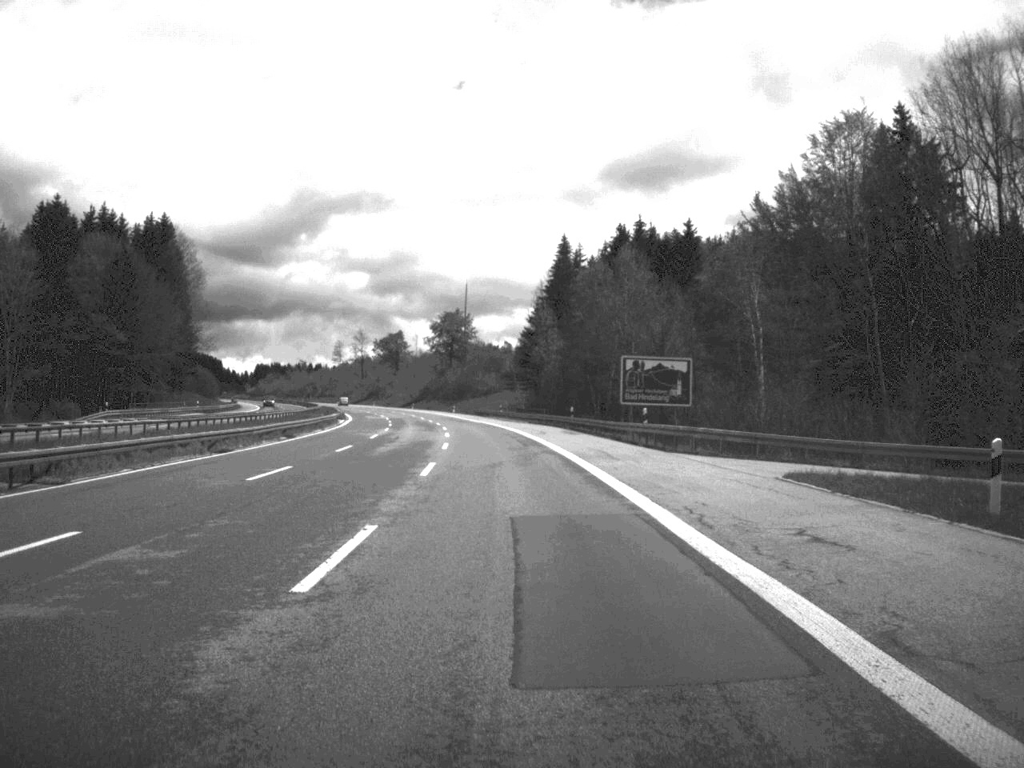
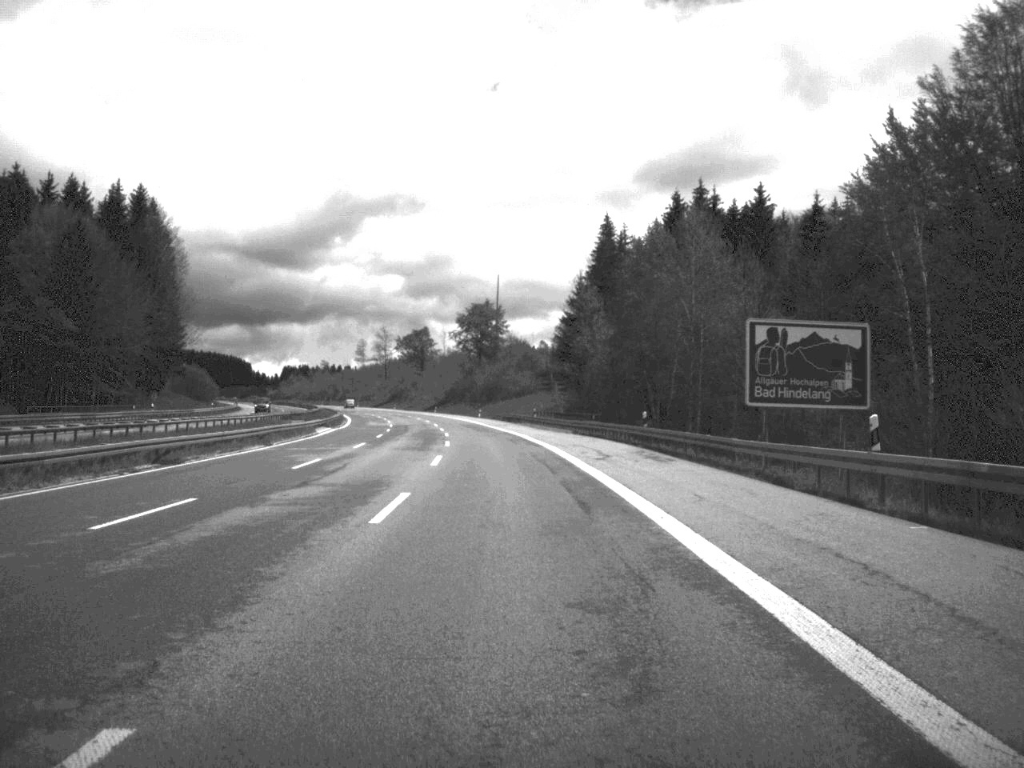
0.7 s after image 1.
(-0.4, +28.2) m; -2°
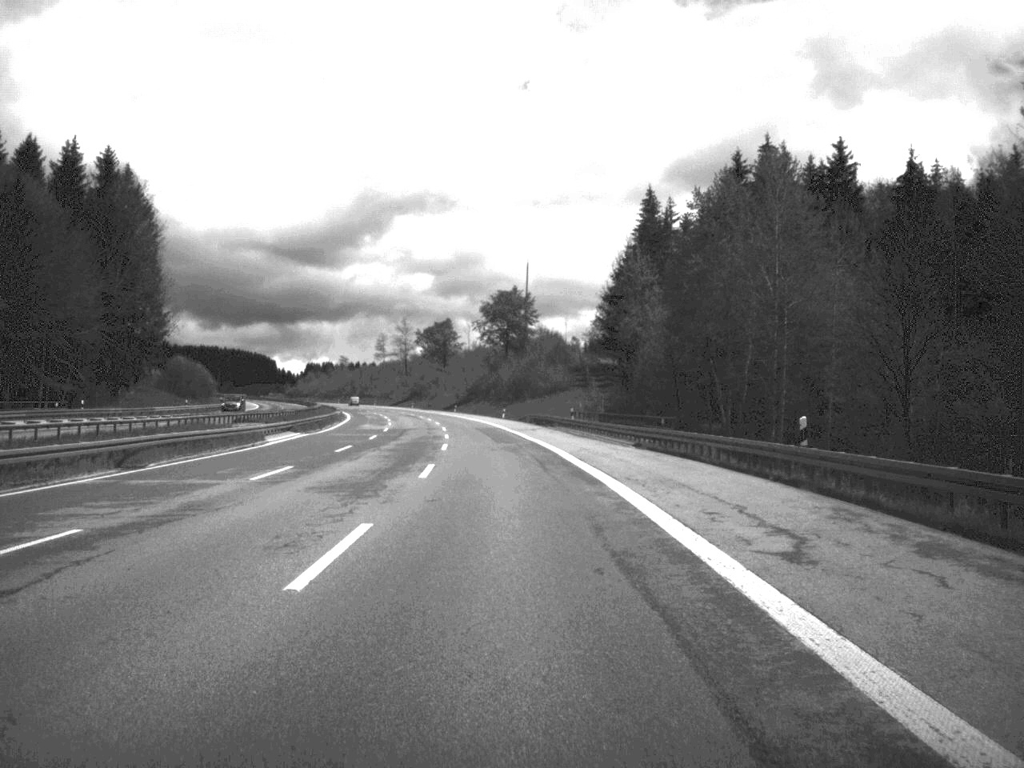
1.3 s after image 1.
(-0.3, +23.8) m; -1°
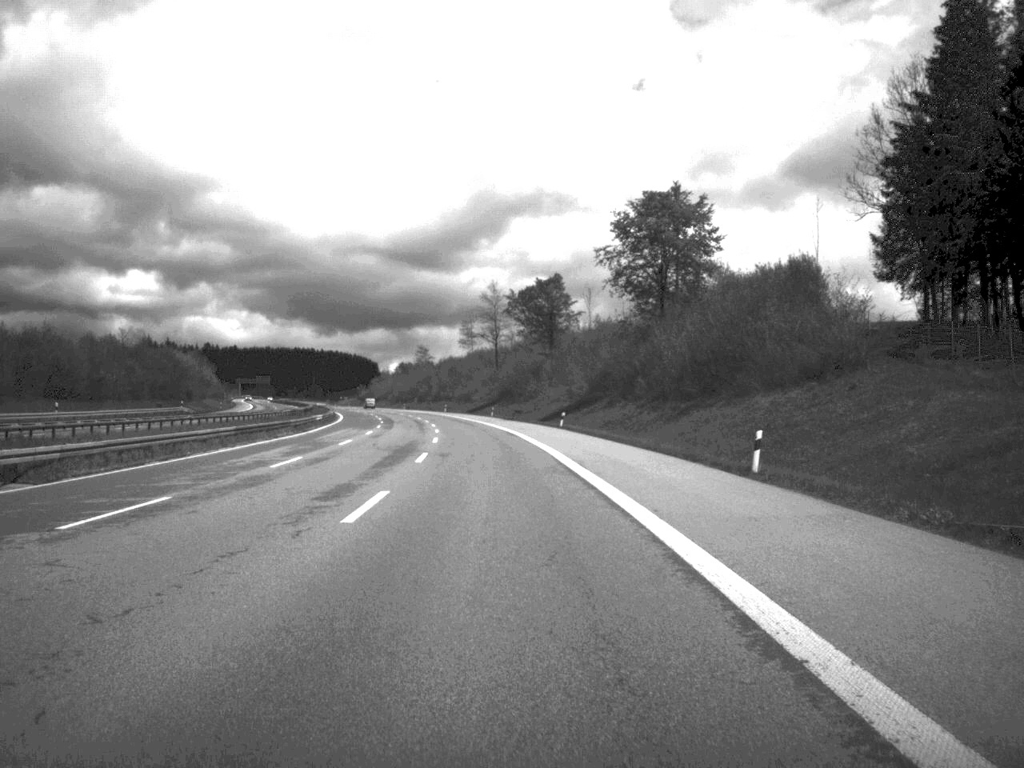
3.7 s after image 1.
(-4.7, +97.6) m; -5°
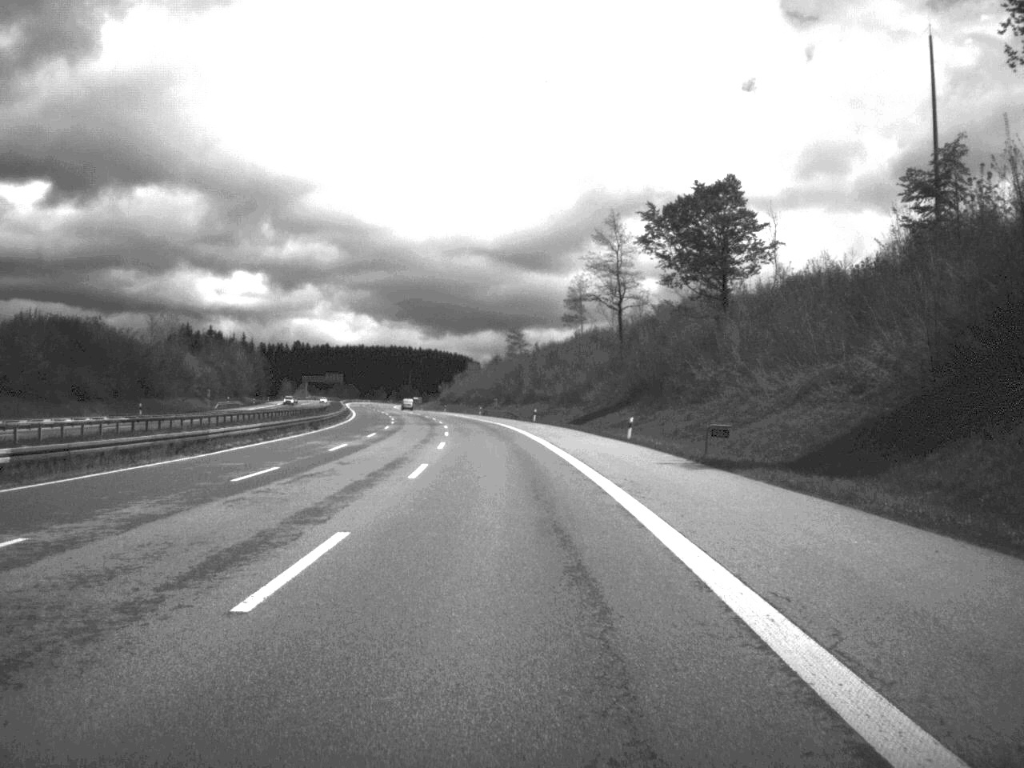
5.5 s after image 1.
(-3.3, +75.9) m; -5°
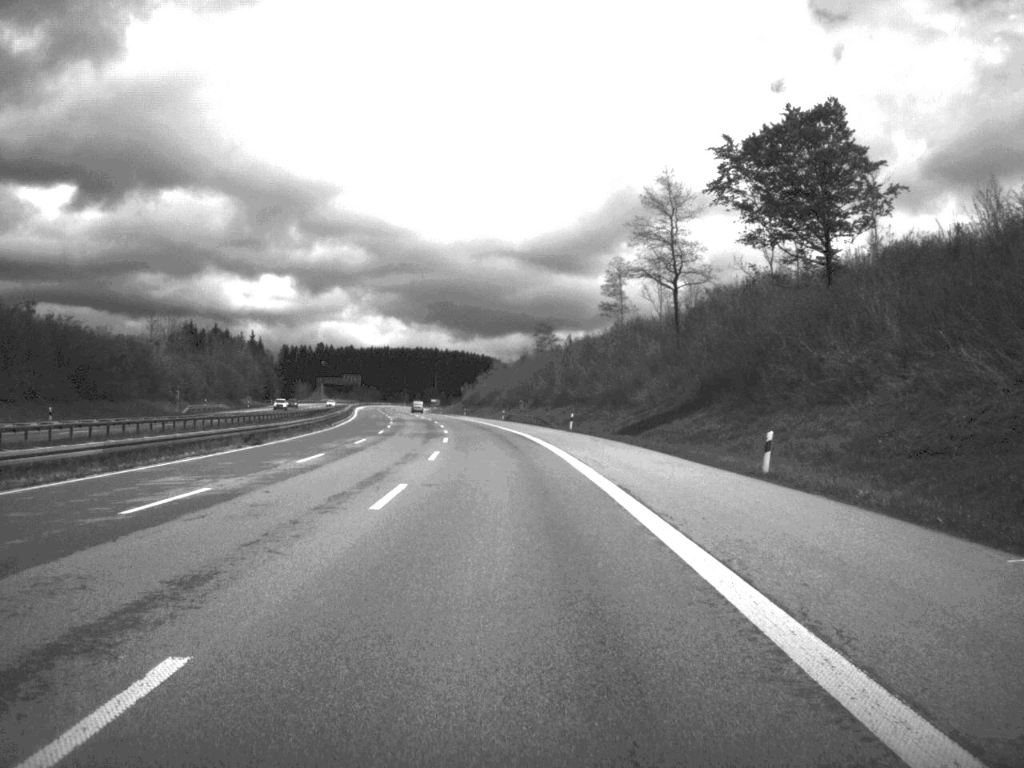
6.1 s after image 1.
(-0.3, +25.1) m; -1°
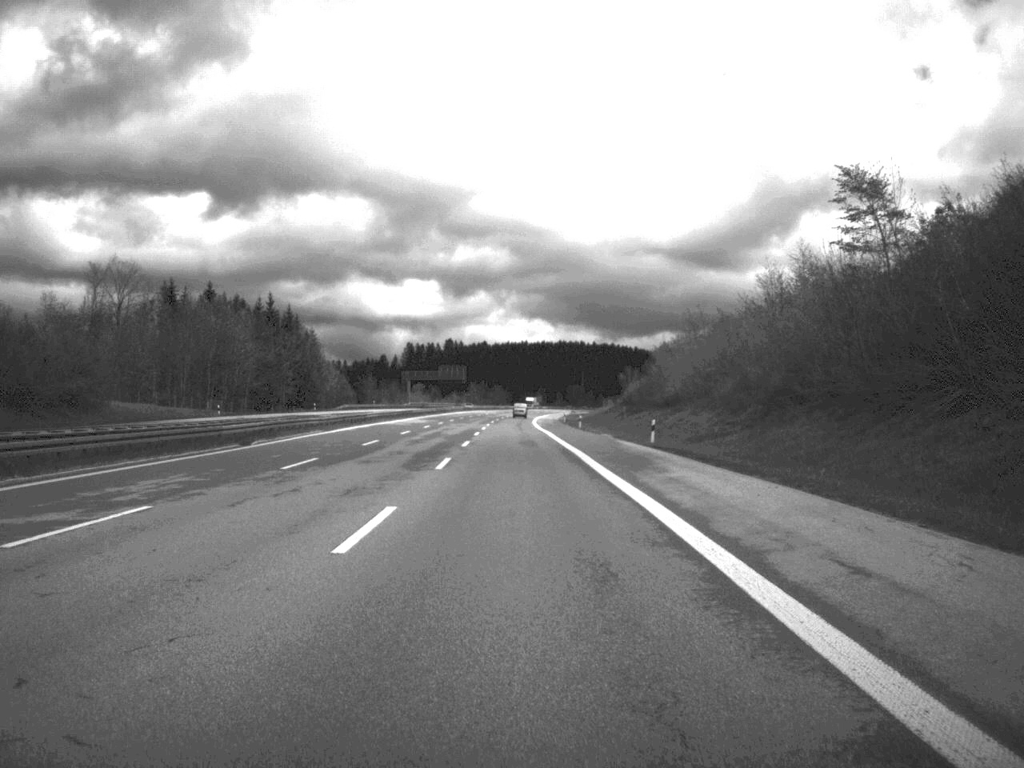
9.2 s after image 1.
(-8.0, +126.5) m; -7°
